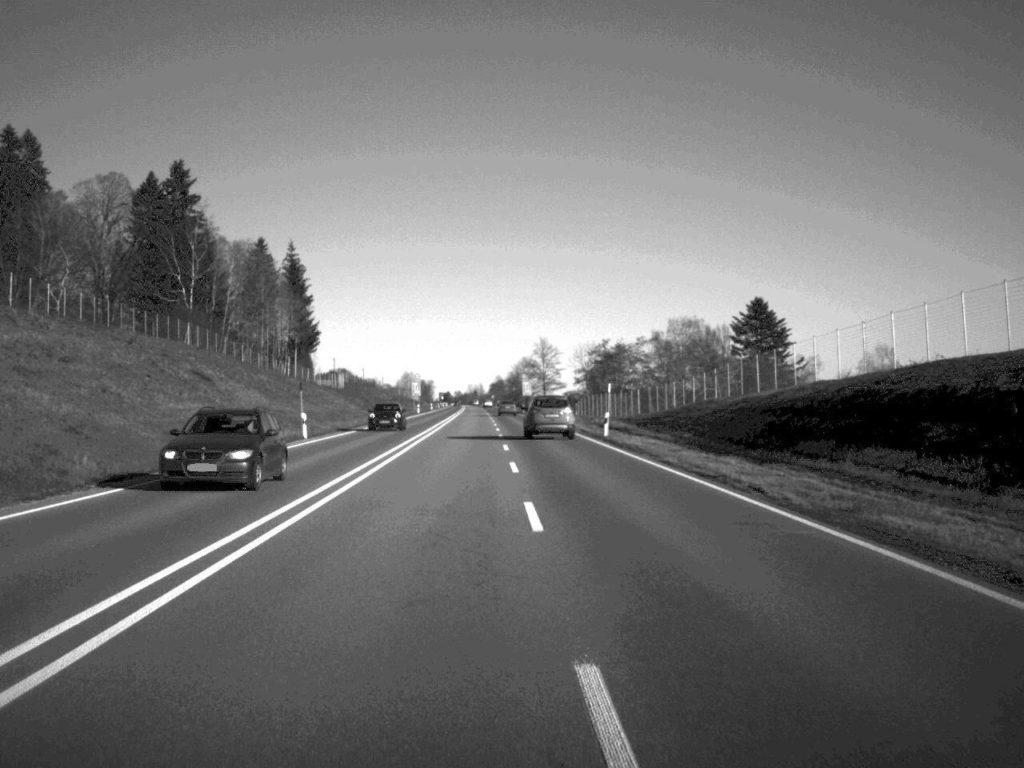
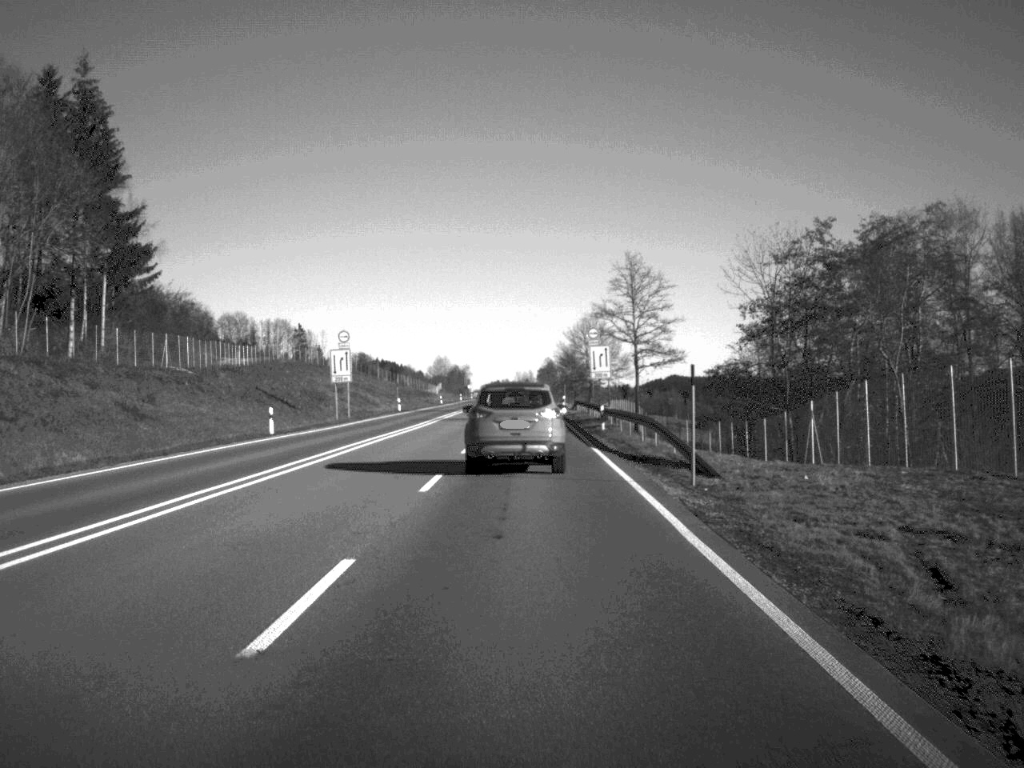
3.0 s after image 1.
(-1.4, +102.6) m; -3°
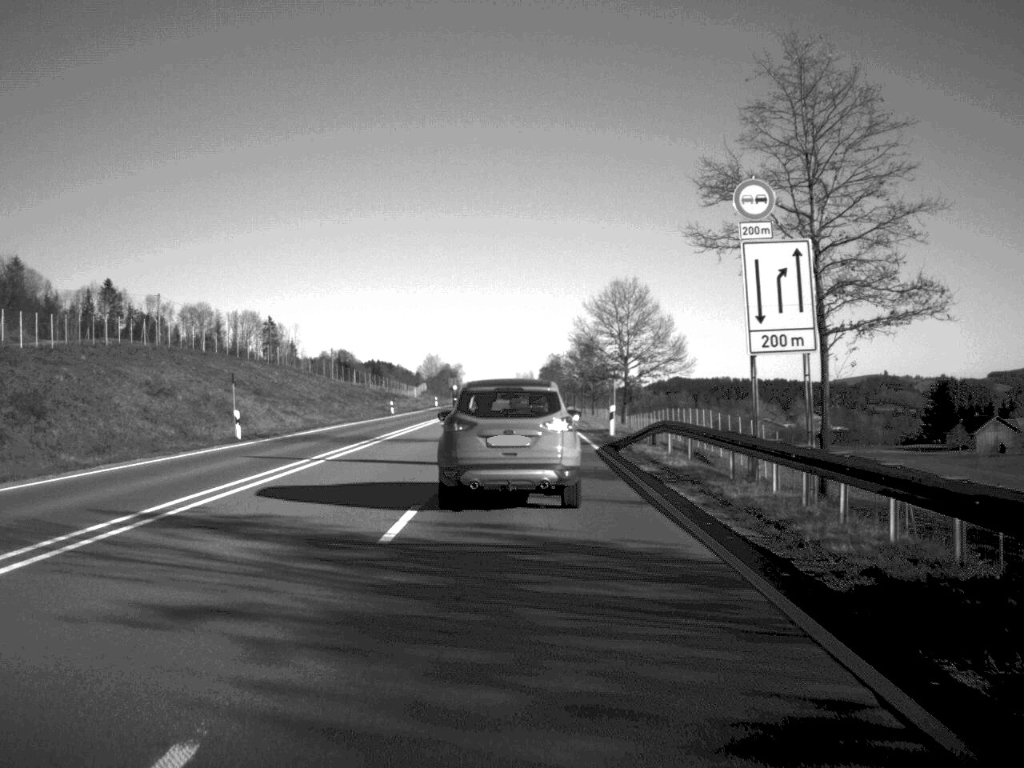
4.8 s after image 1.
(0.0, +53.9) m; 0°
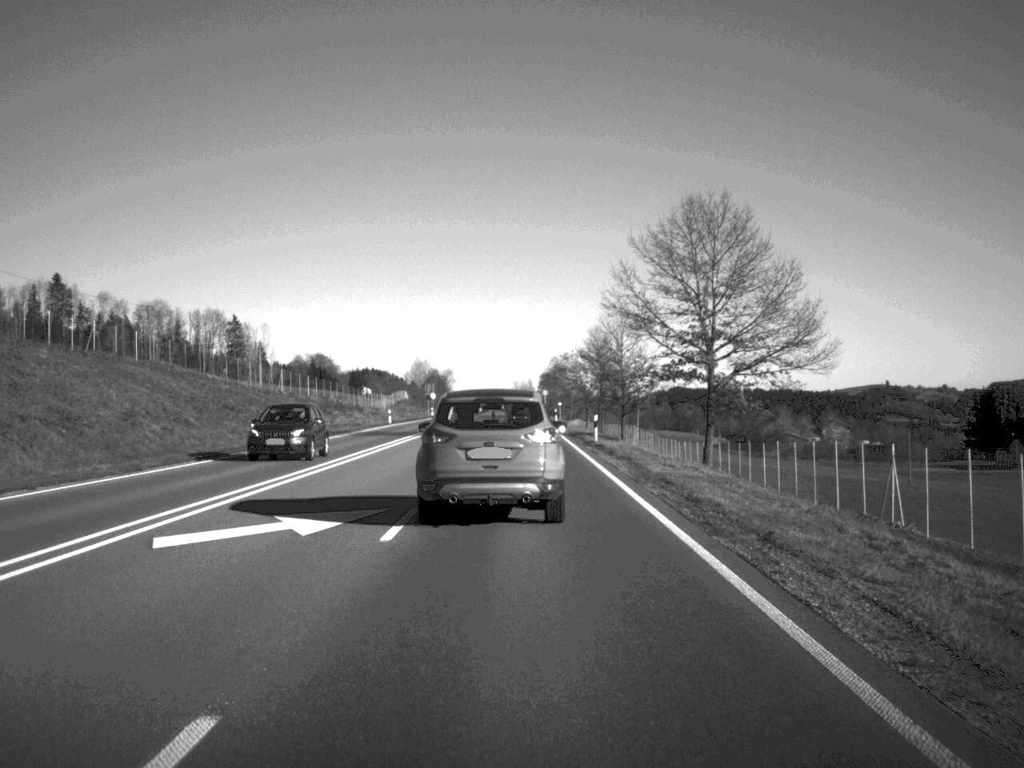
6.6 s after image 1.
(0.0, +46.8) m; 0°
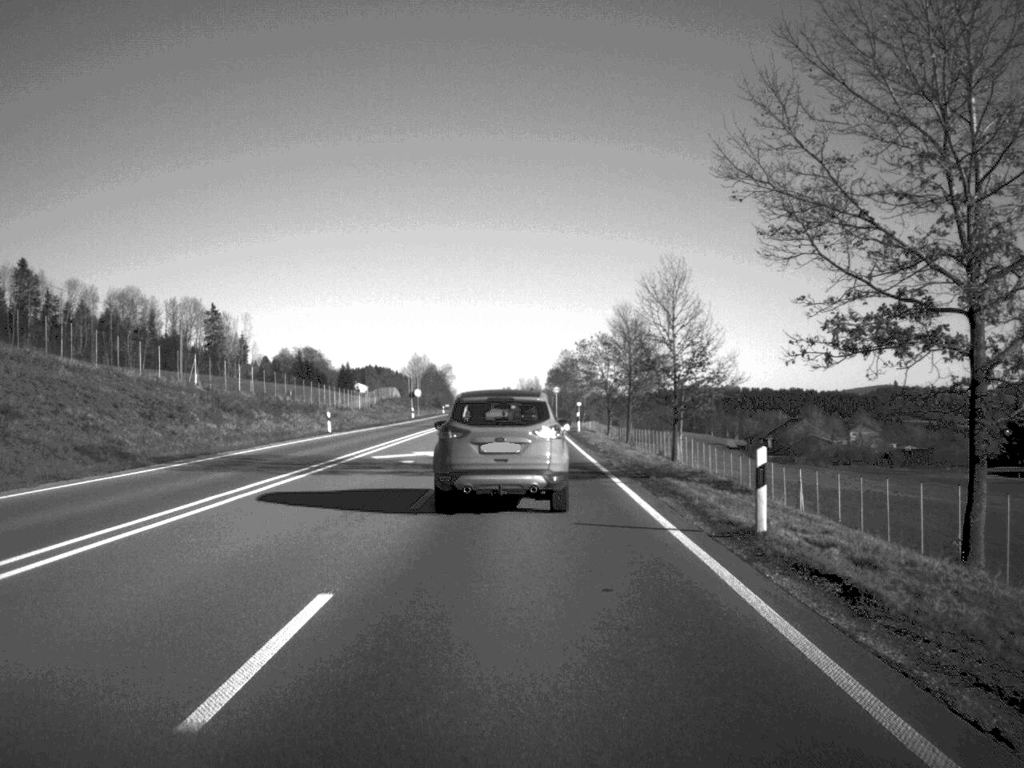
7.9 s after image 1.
(-0.1, +31.7) m; 0°
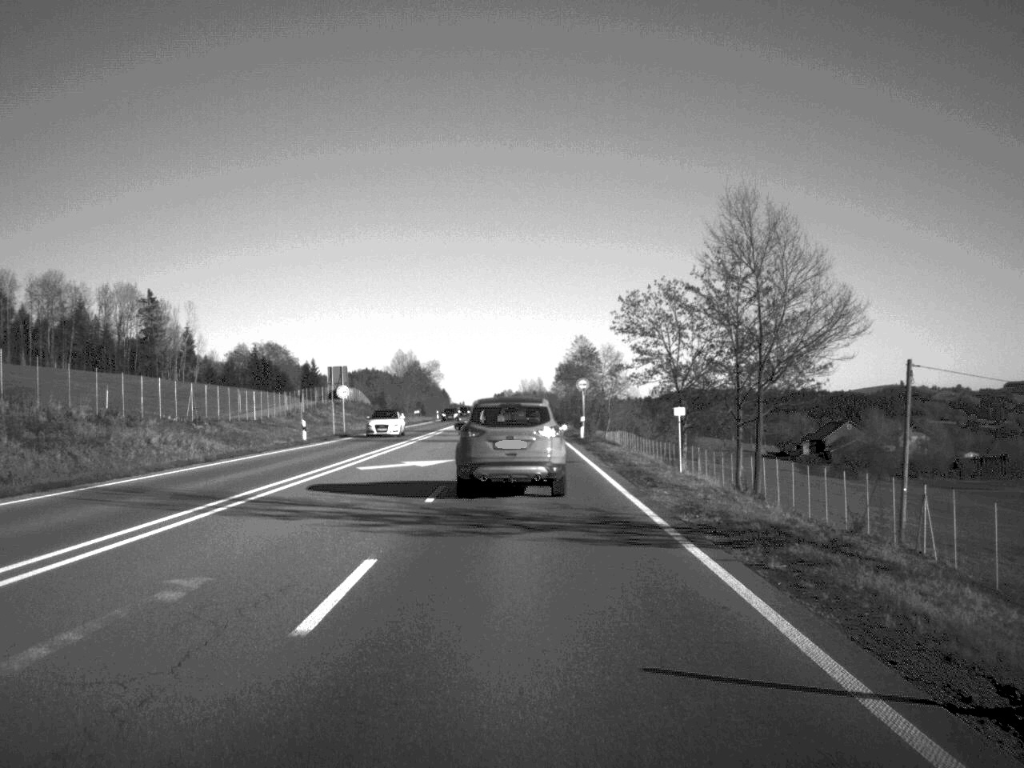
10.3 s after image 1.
(-0.2, +57.2) m; 0°
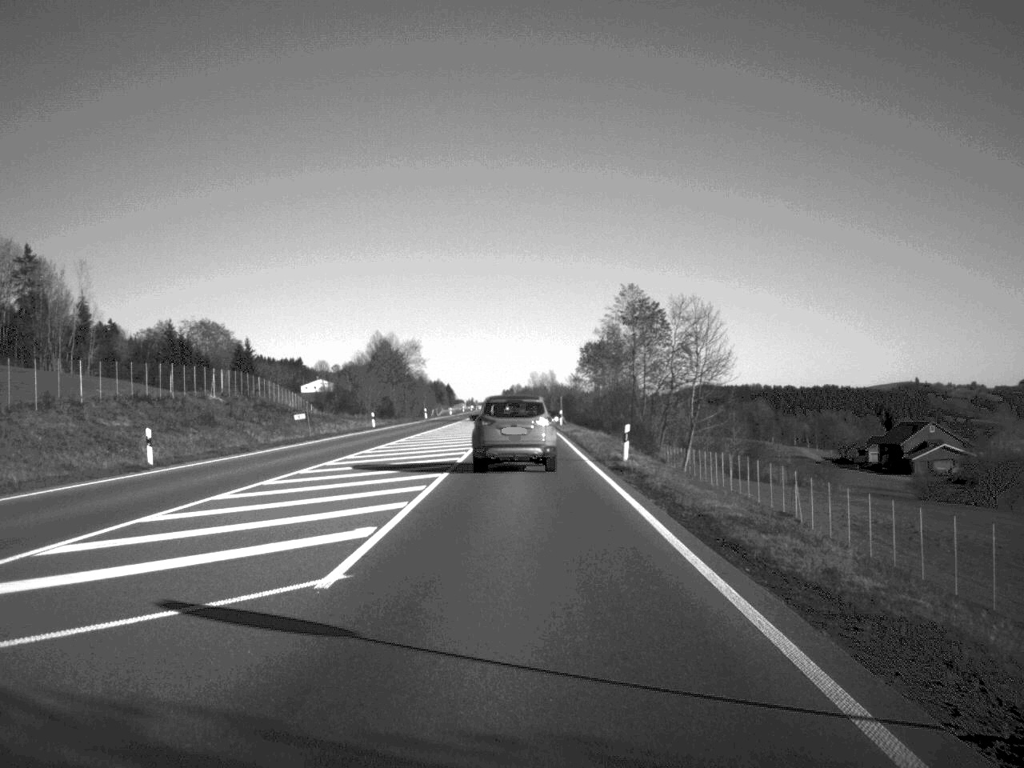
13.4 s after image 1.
(-0.2, +73.2) m; -1°
